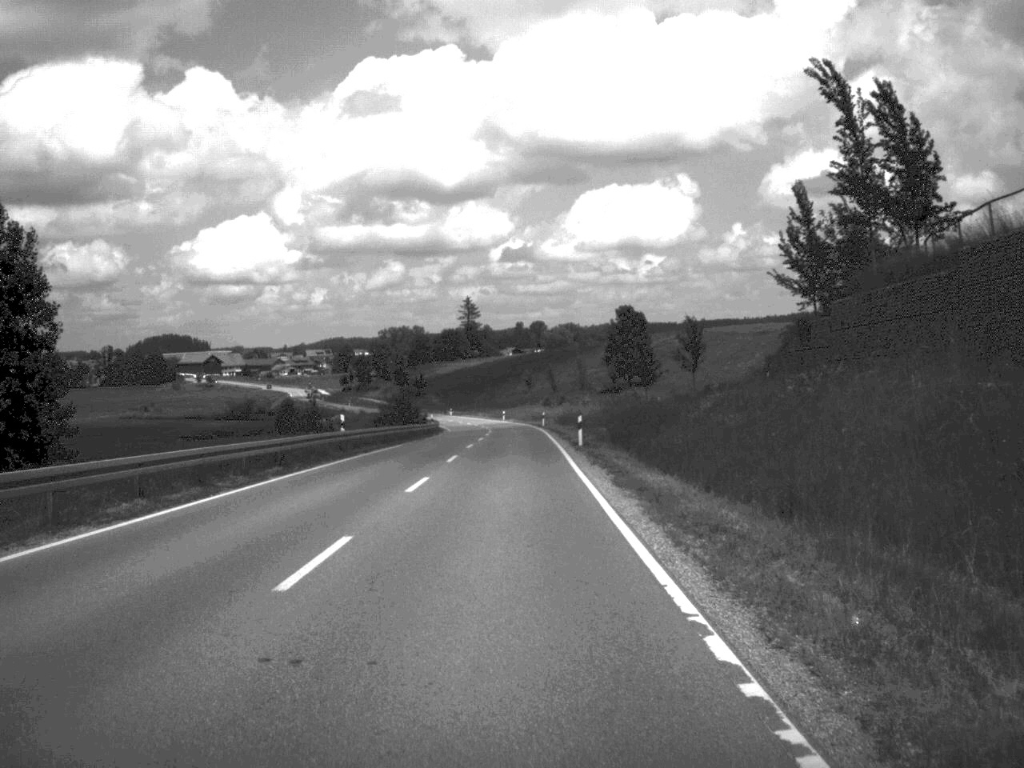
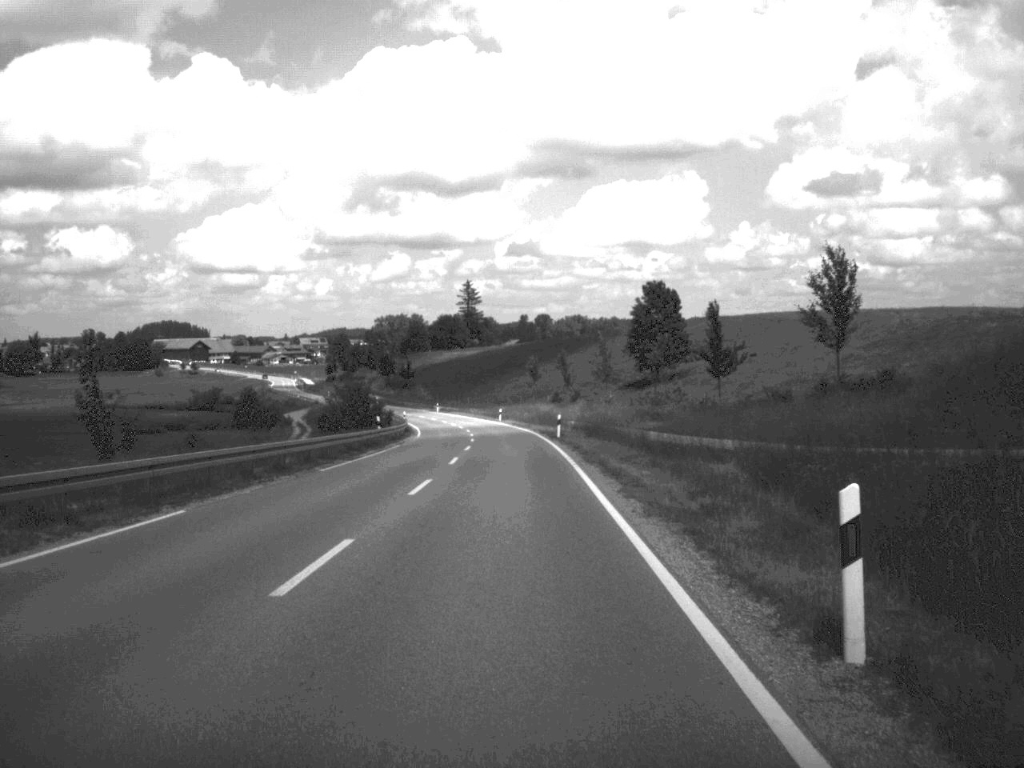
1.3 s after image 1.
(-0.1, +35.1) m; 0°
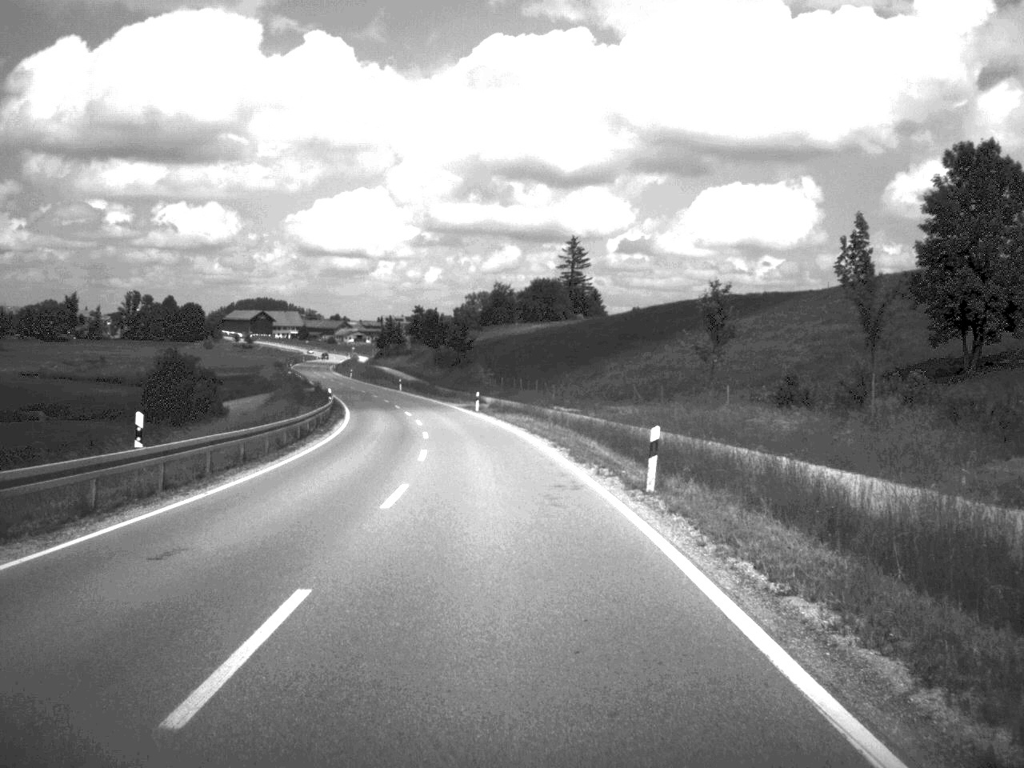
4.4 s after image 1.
(-2.6, +86.2) m; -5°
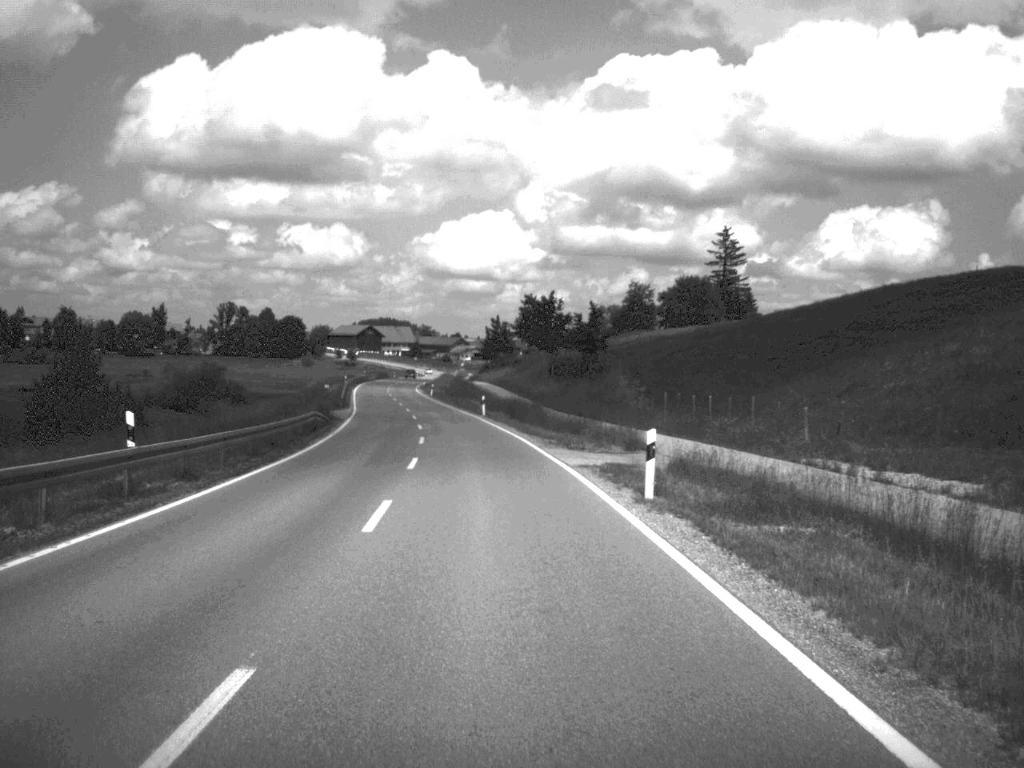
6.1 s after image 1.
(-2.6, +49.7) m; -6°
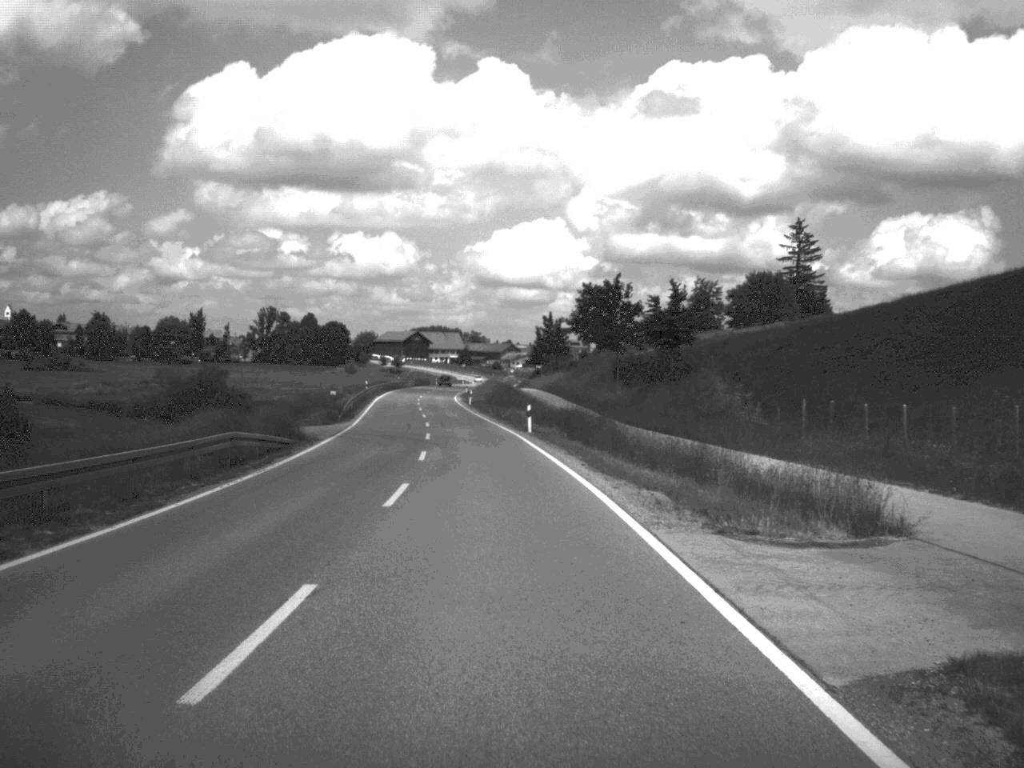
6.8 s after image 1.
(-0.4, +19.9) m; -2°
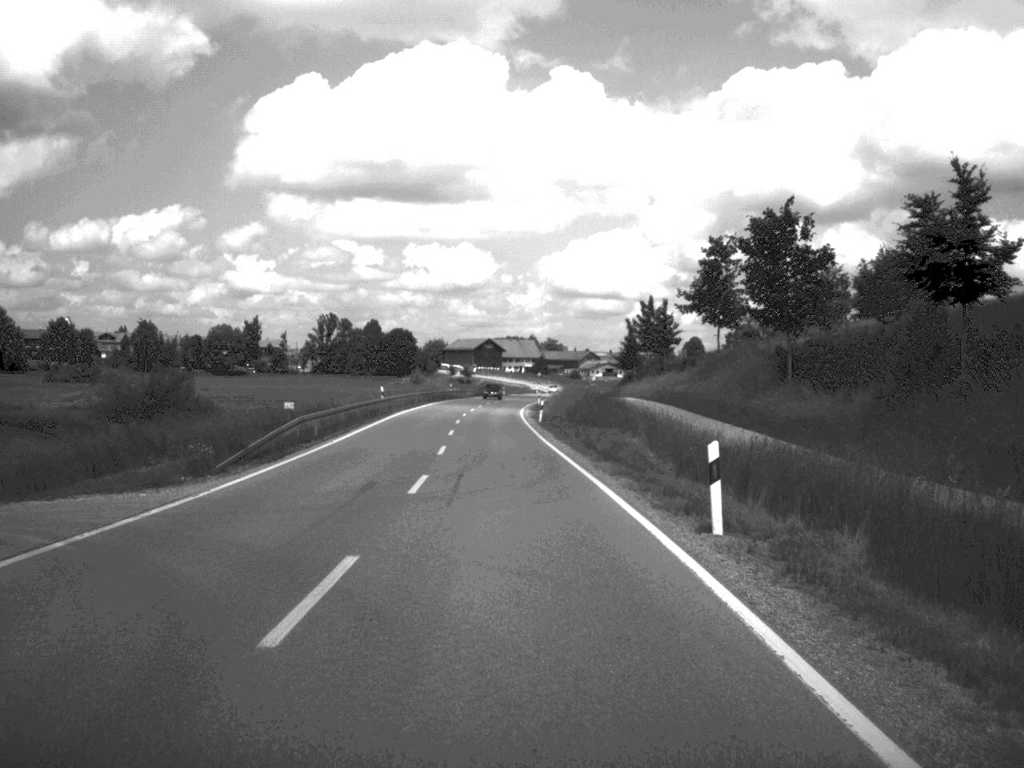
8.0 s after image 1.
(-1.1, +33.5) m; -3°
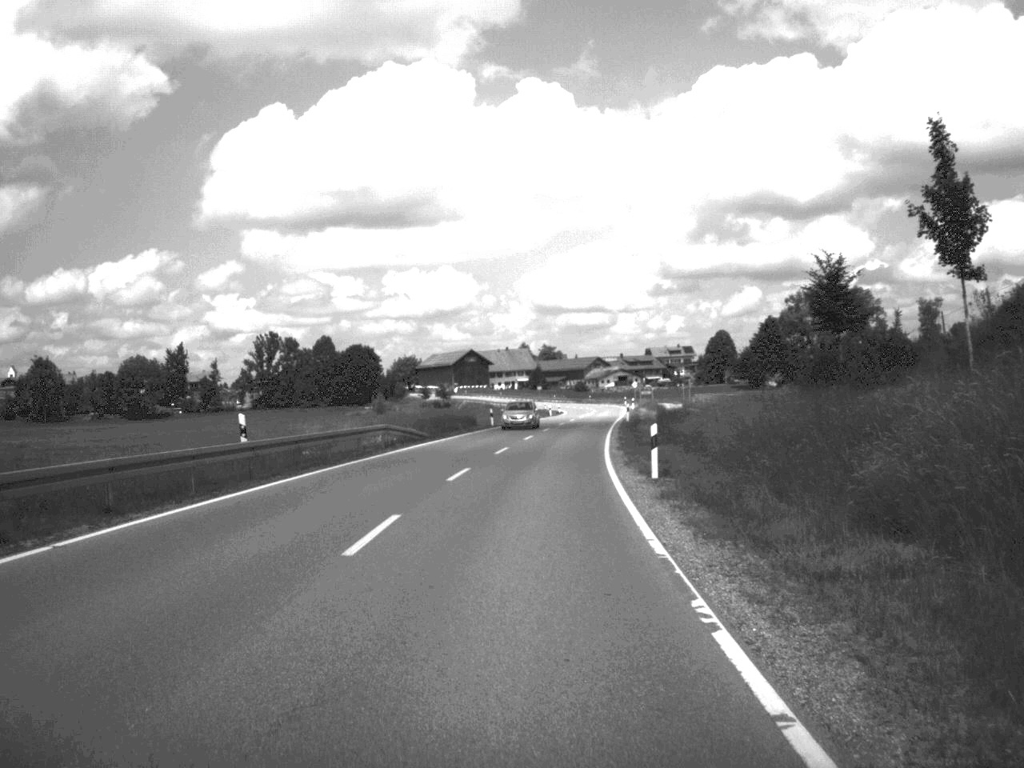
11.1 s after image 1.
(-1.6, +88.7) m; 0°
